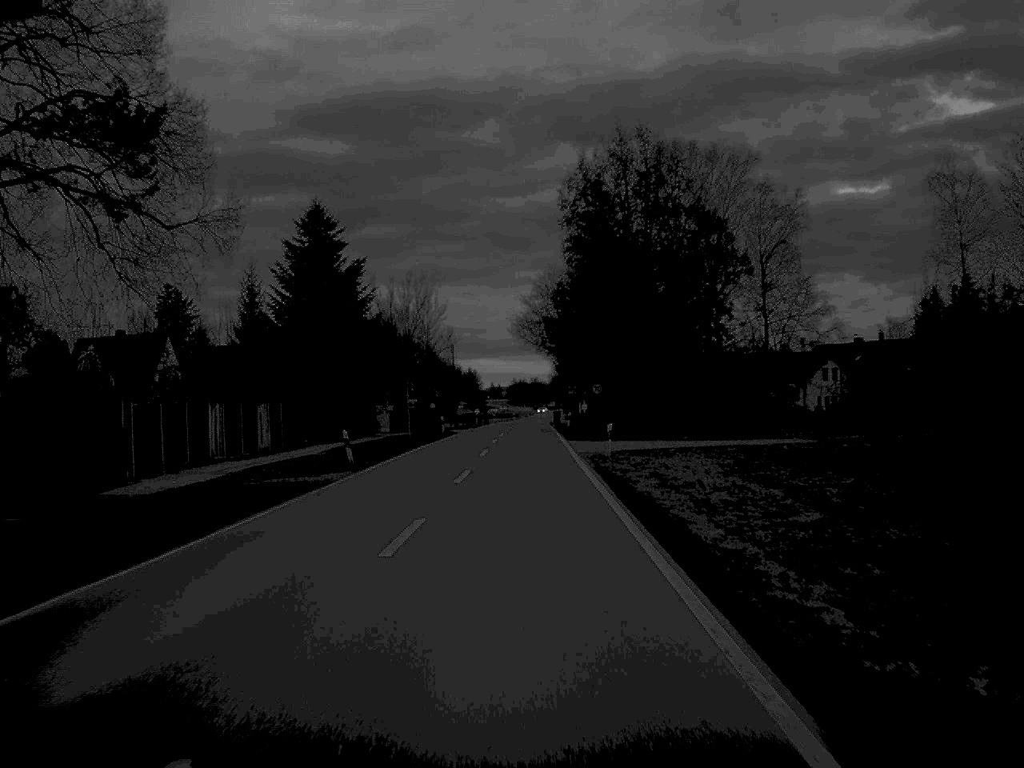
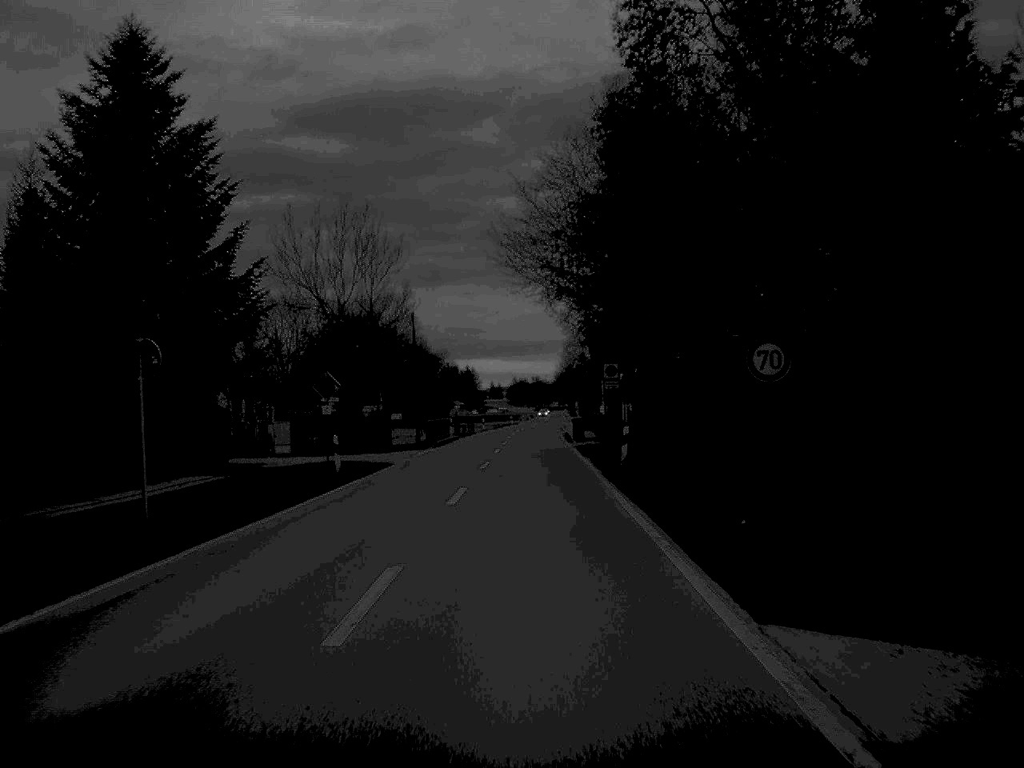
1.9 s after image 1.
(0.0, +40.5) m; 0°
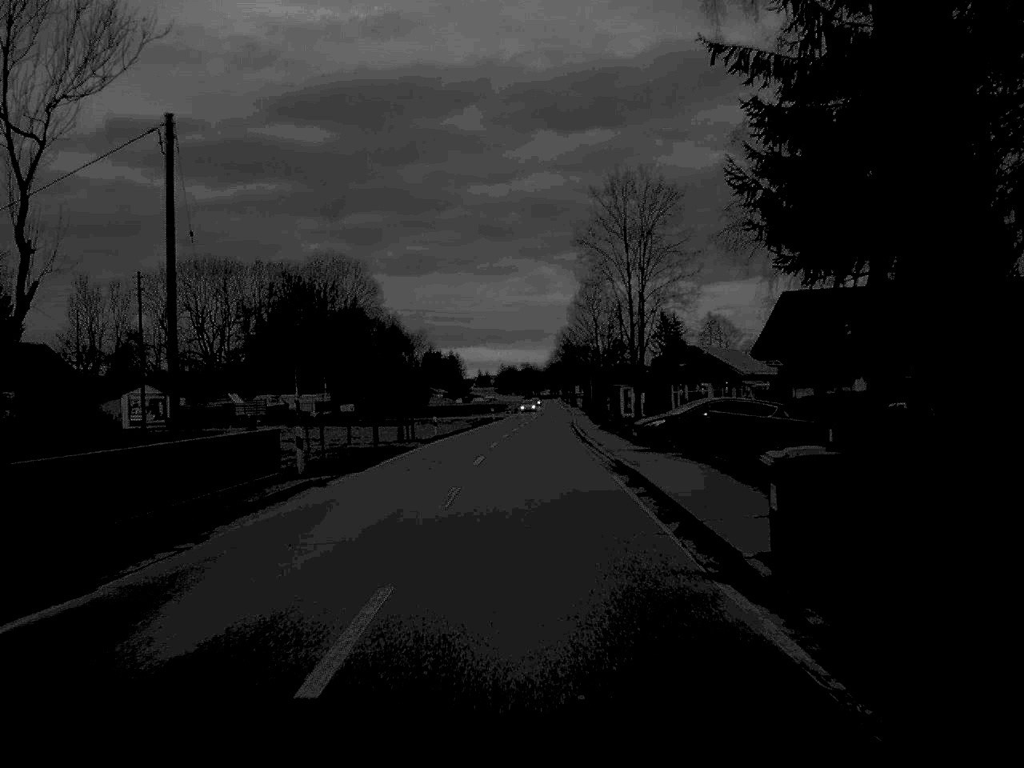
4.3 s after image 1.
(+0.1, +49.3) m; +1°
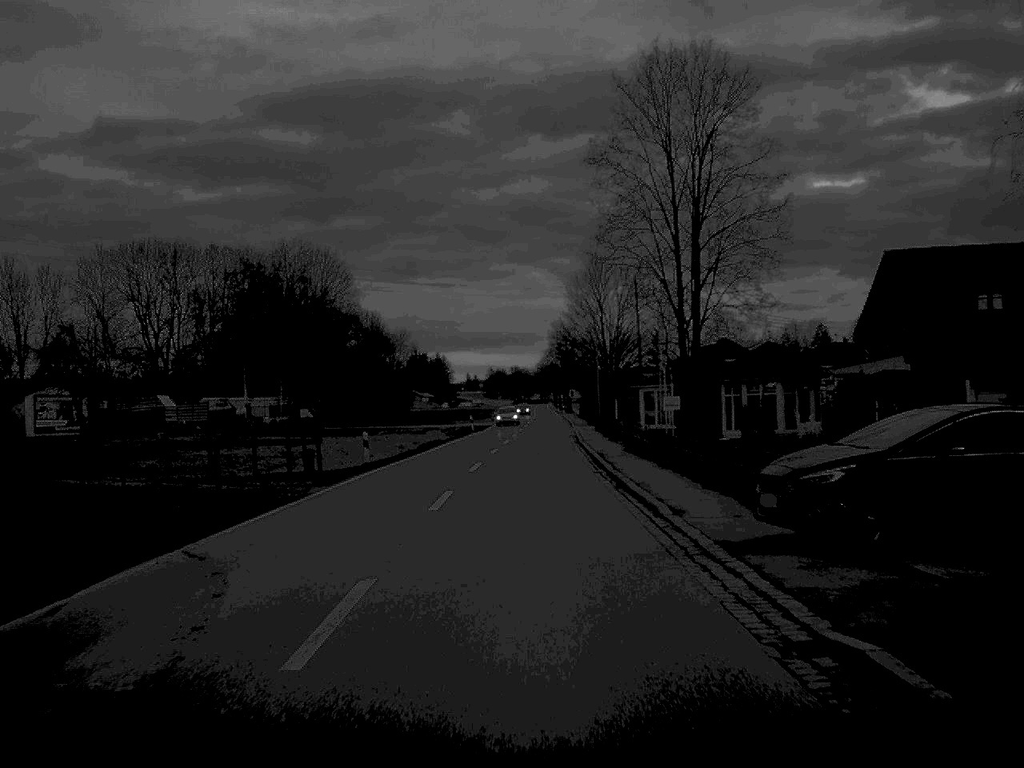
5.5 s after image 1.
(+0.1, +23.0) m; +1°
